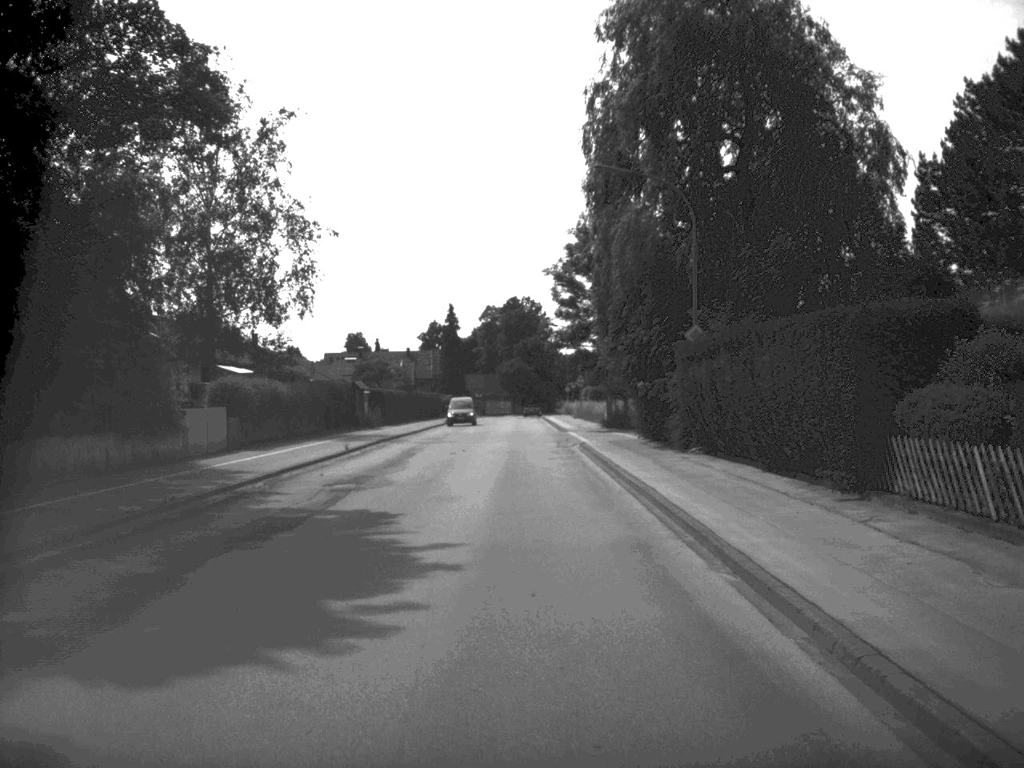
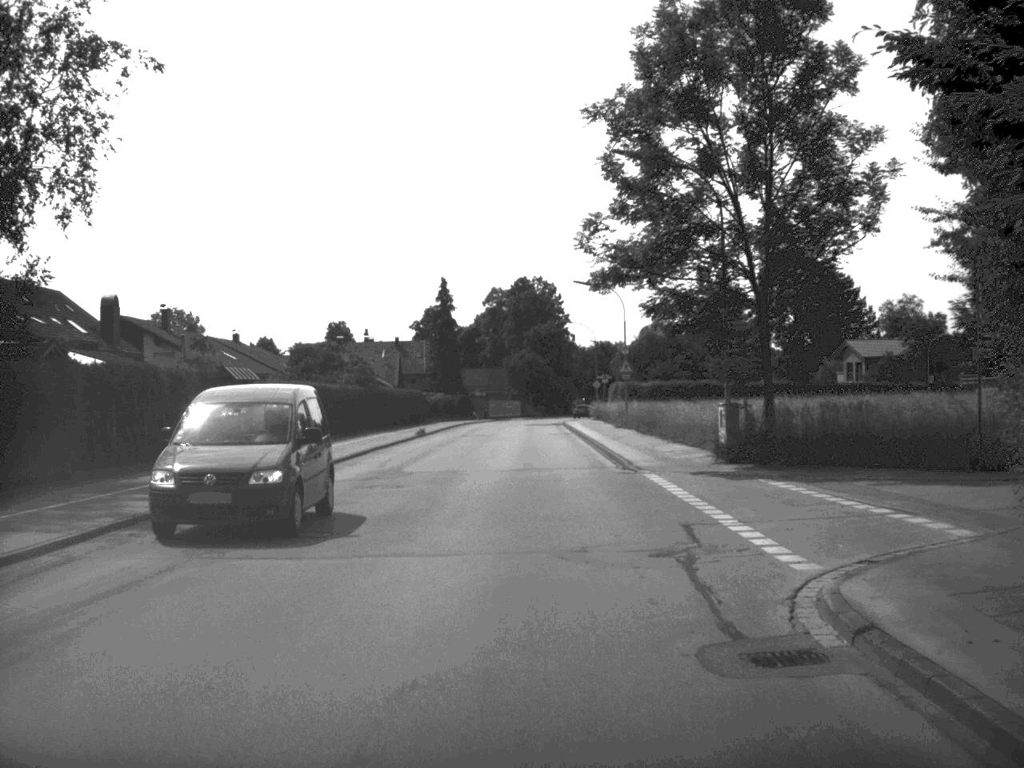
(-0.2, +32.8) m; 0°
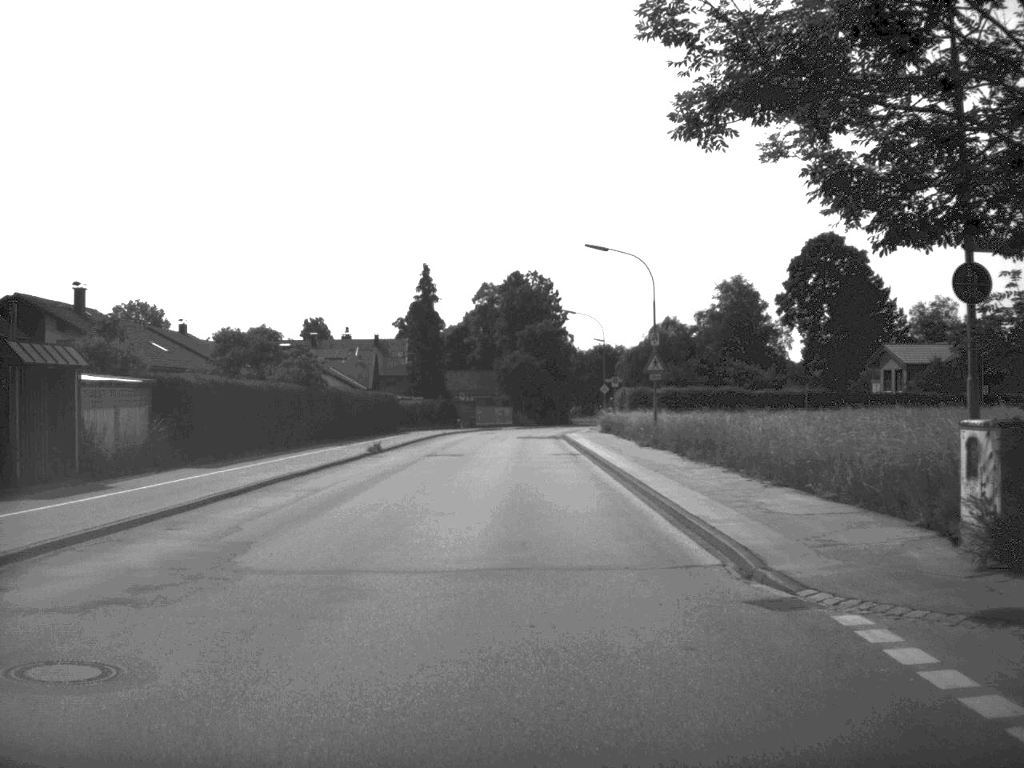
(0.0, +16.1) m; 0°
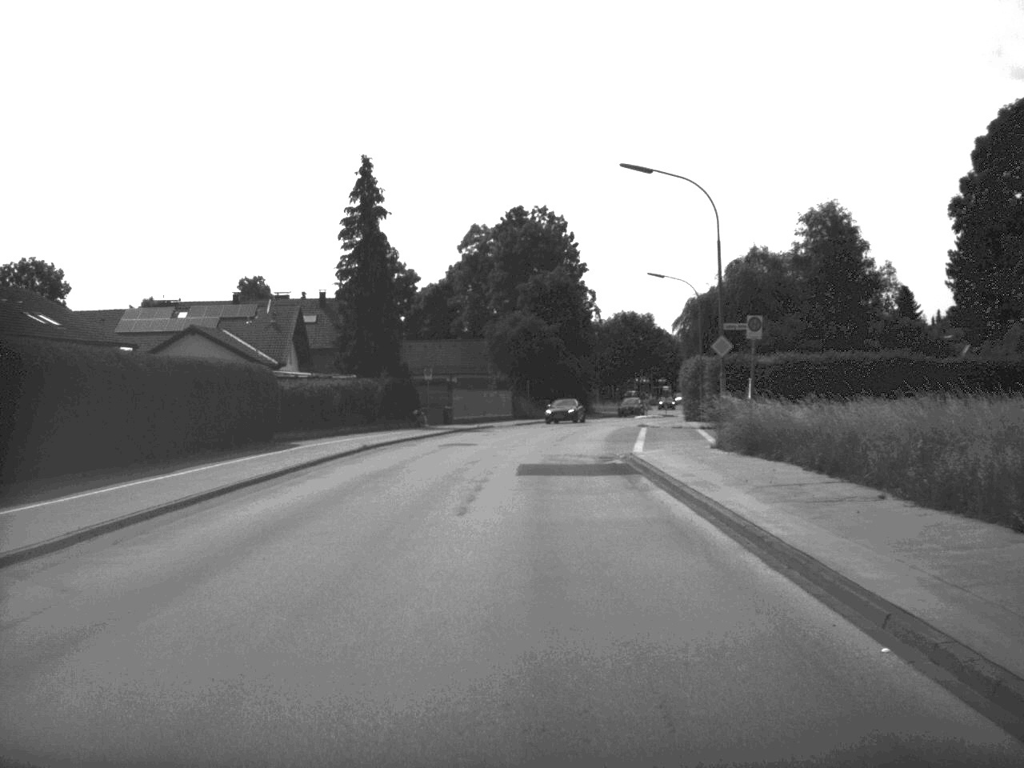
(-0.2, +41.9) m; 0°
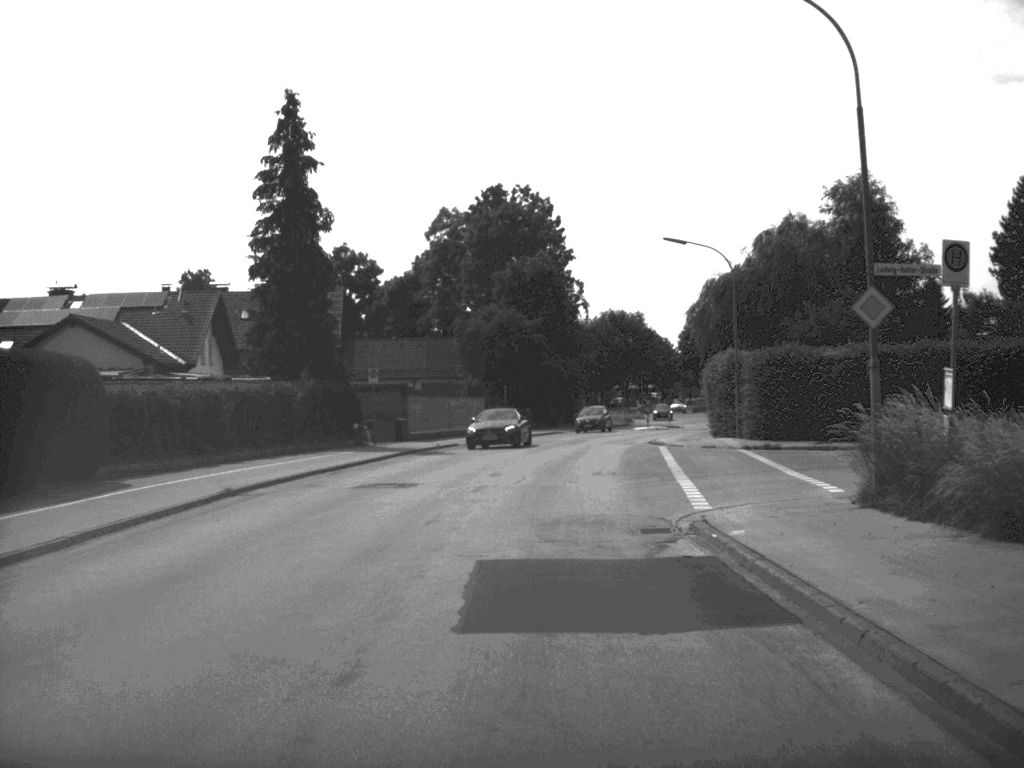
(+0.1, +15.4) m; +1°
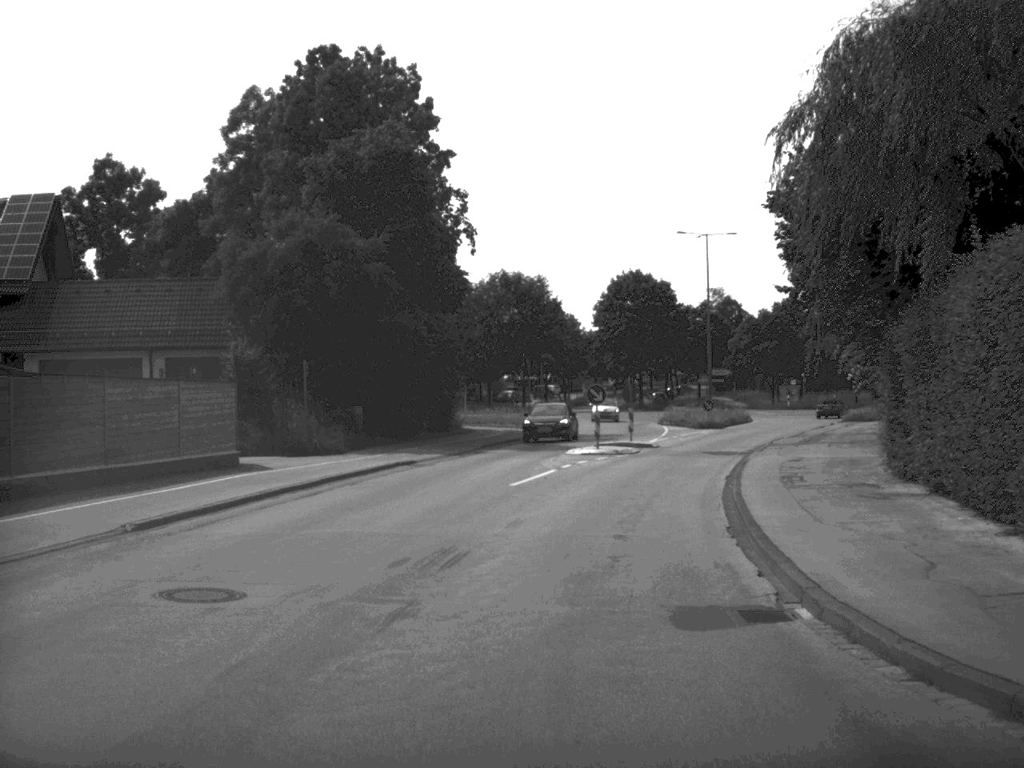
(+1.6, +39.3) m; +5°
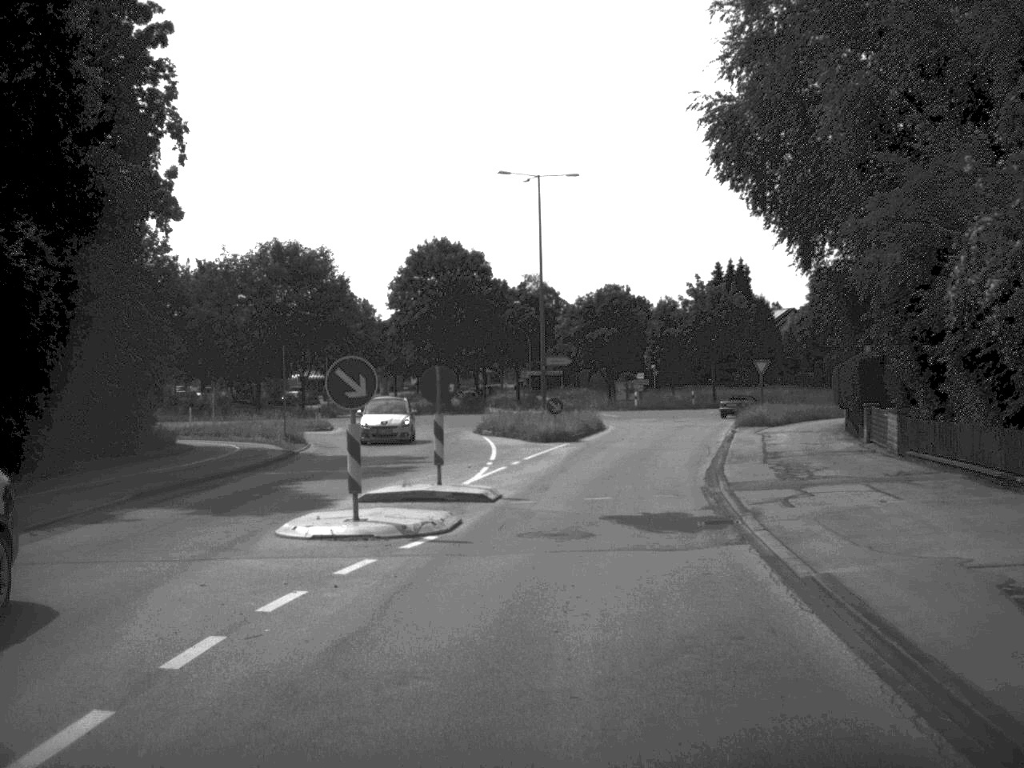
(+1.5, +21.9) m; +9°
